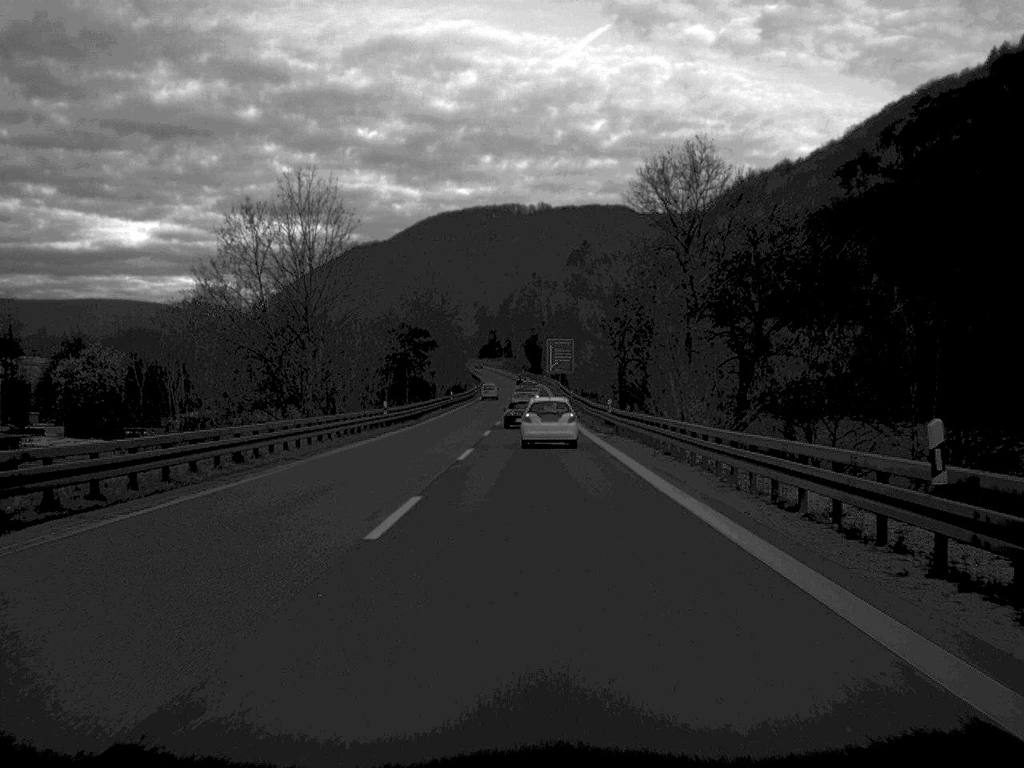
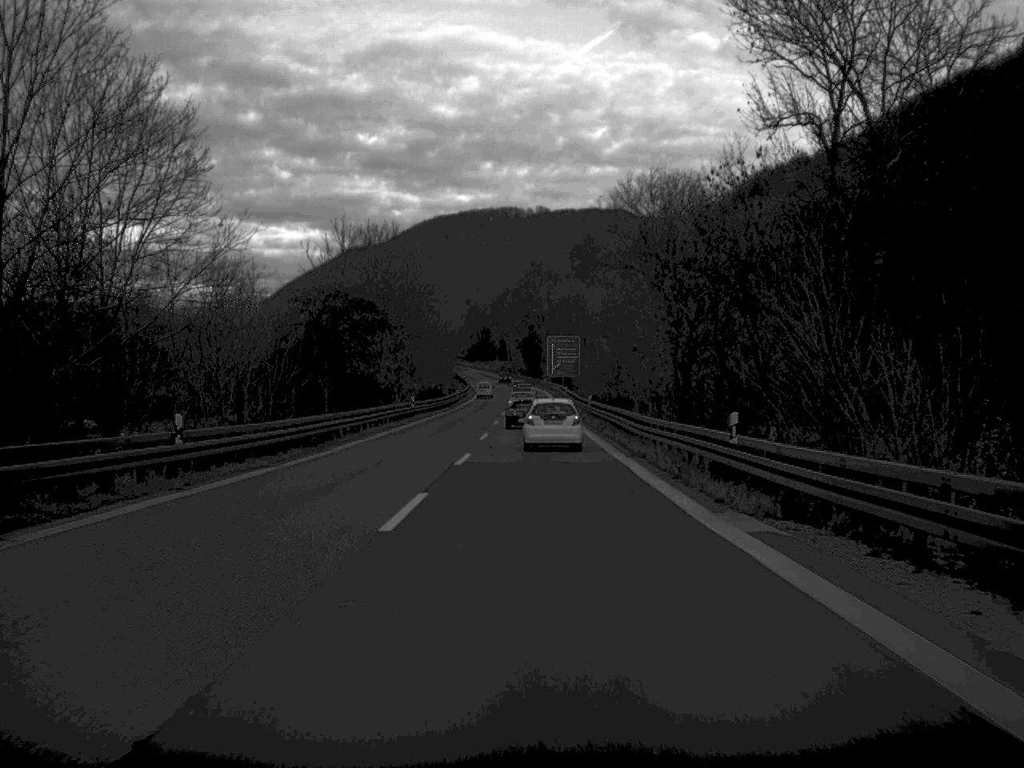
(0.0, +34.9) m; 0°
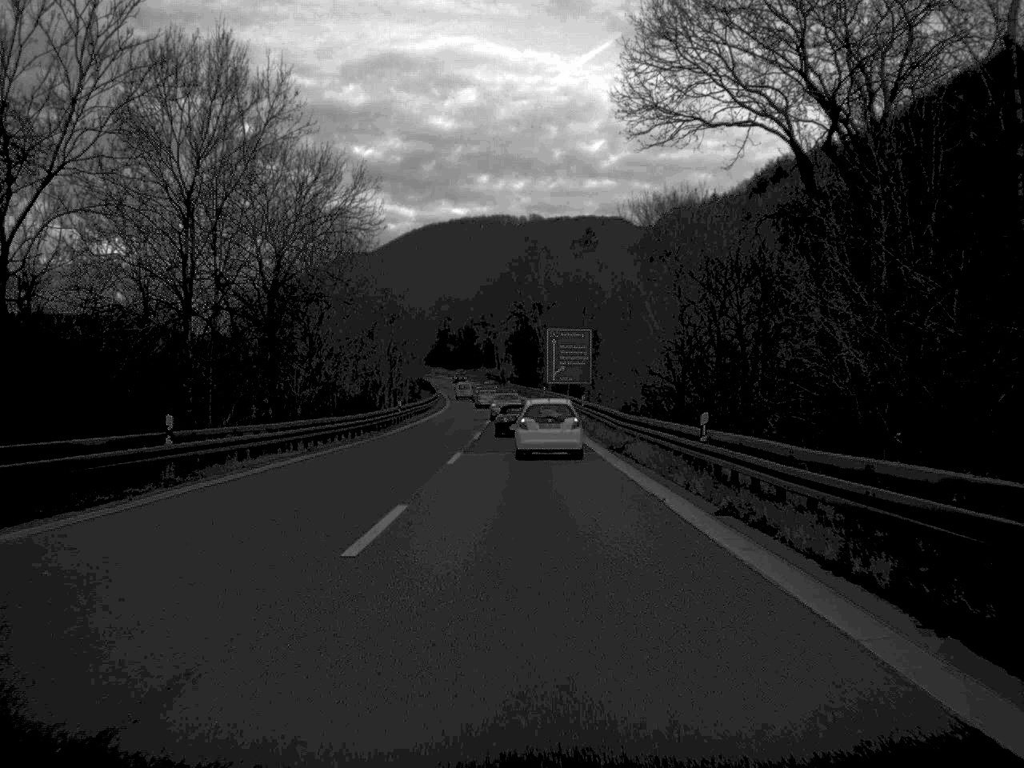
(+0.2, +49.8) m; 0°
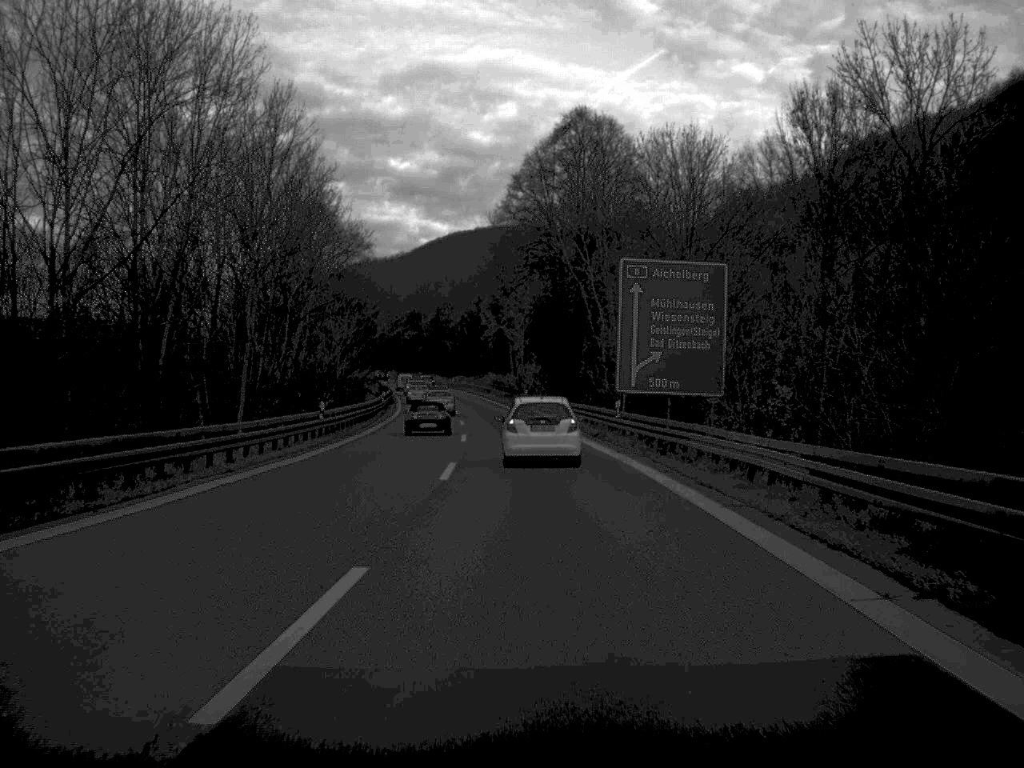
(-0.4, +78.1) m; -1°
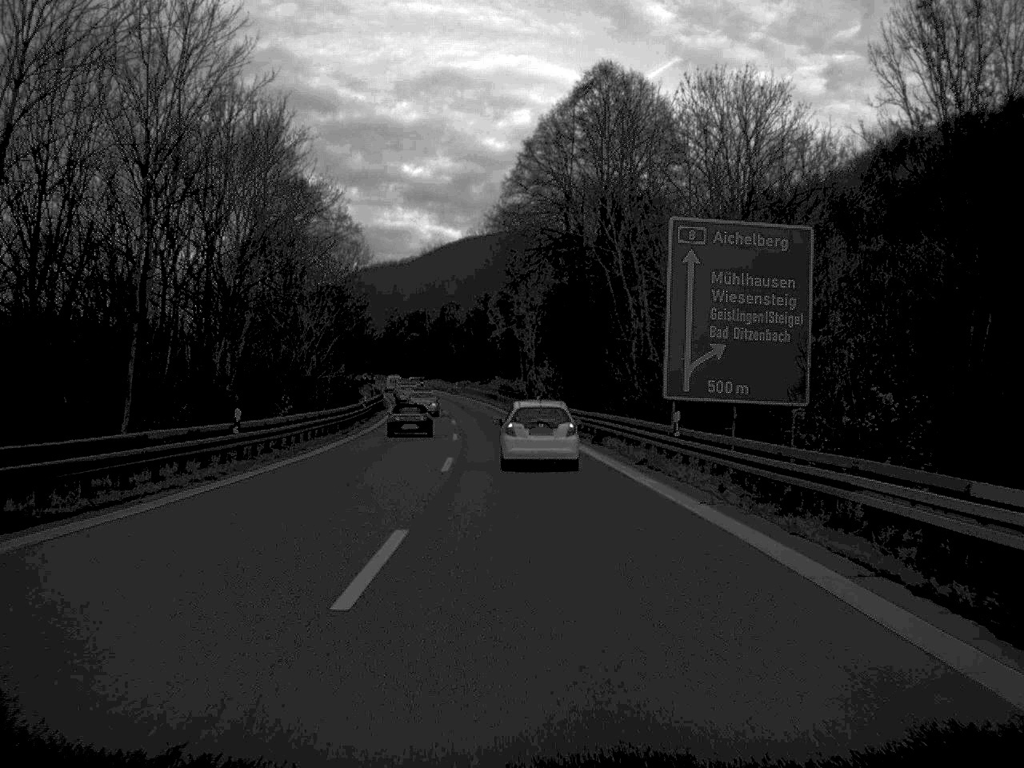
(-0.1, +14.5) m; 0°
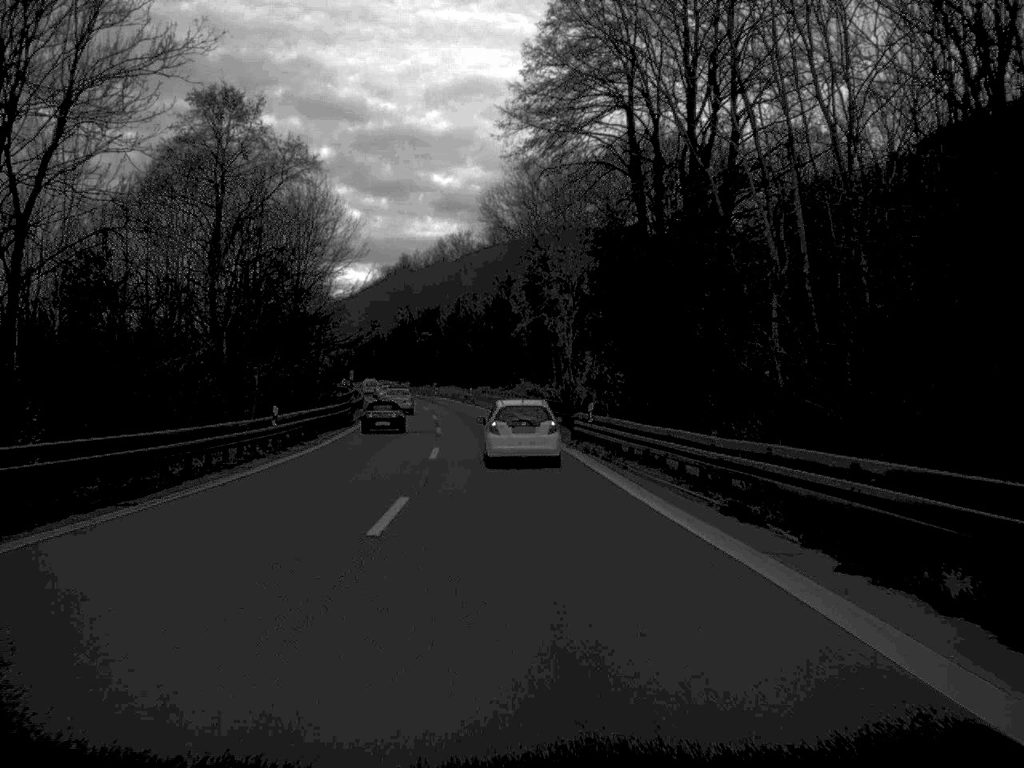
(-0.3, +30.4) m; -1°
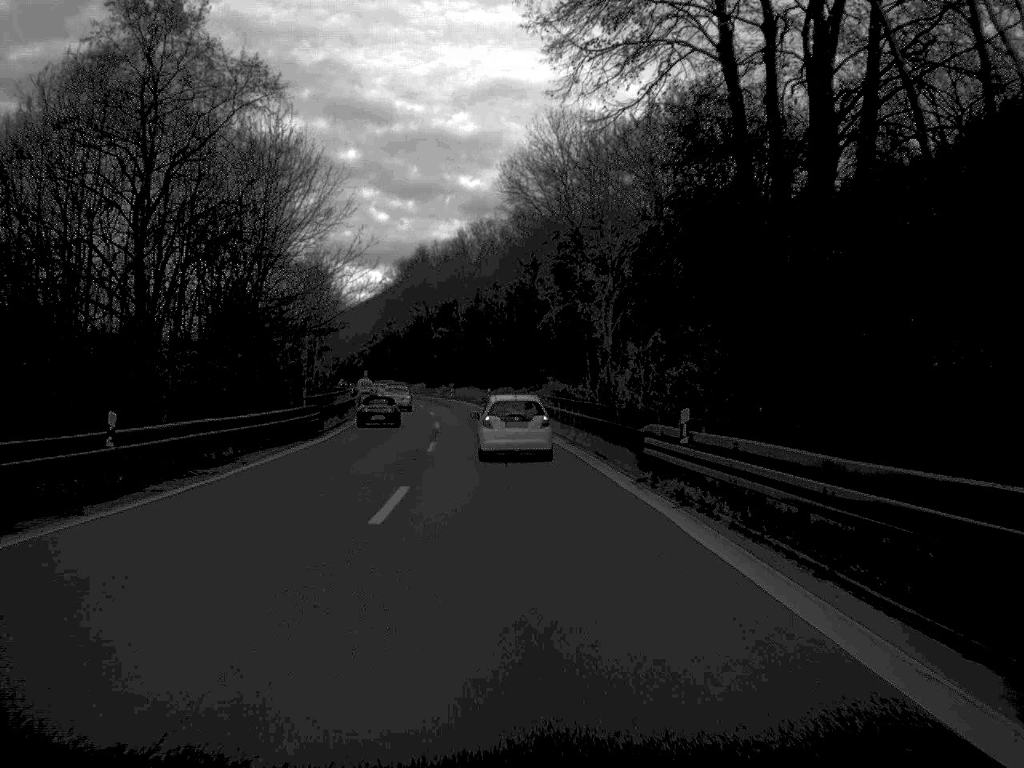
(-0.2, +16.7) m; -1°
